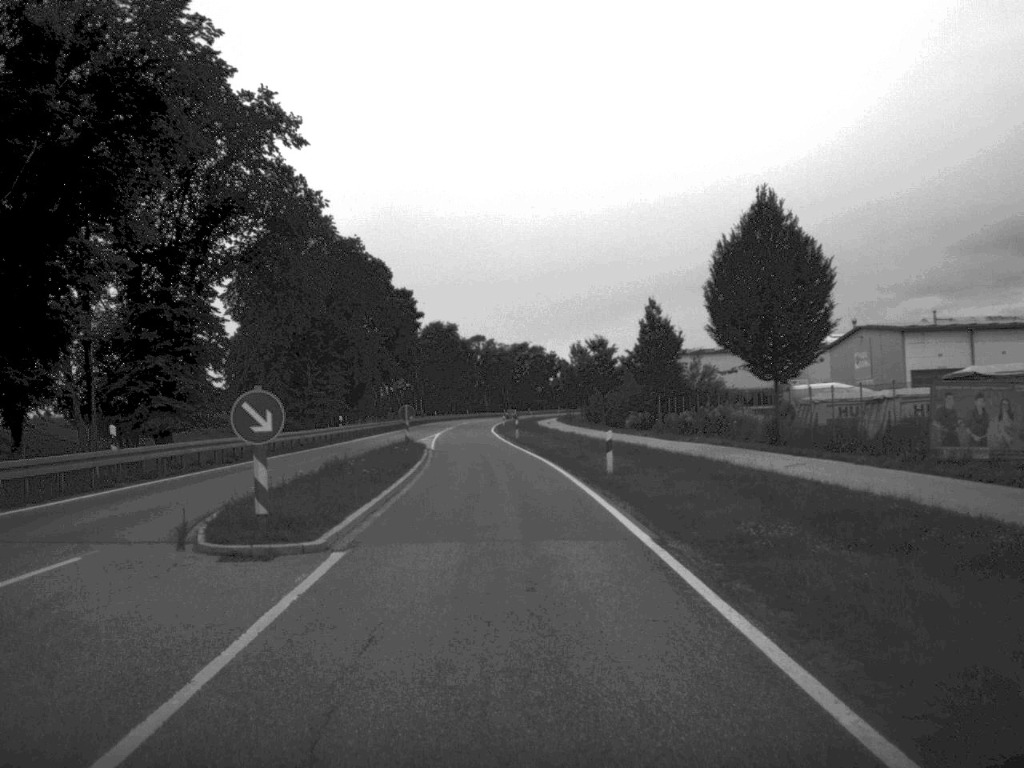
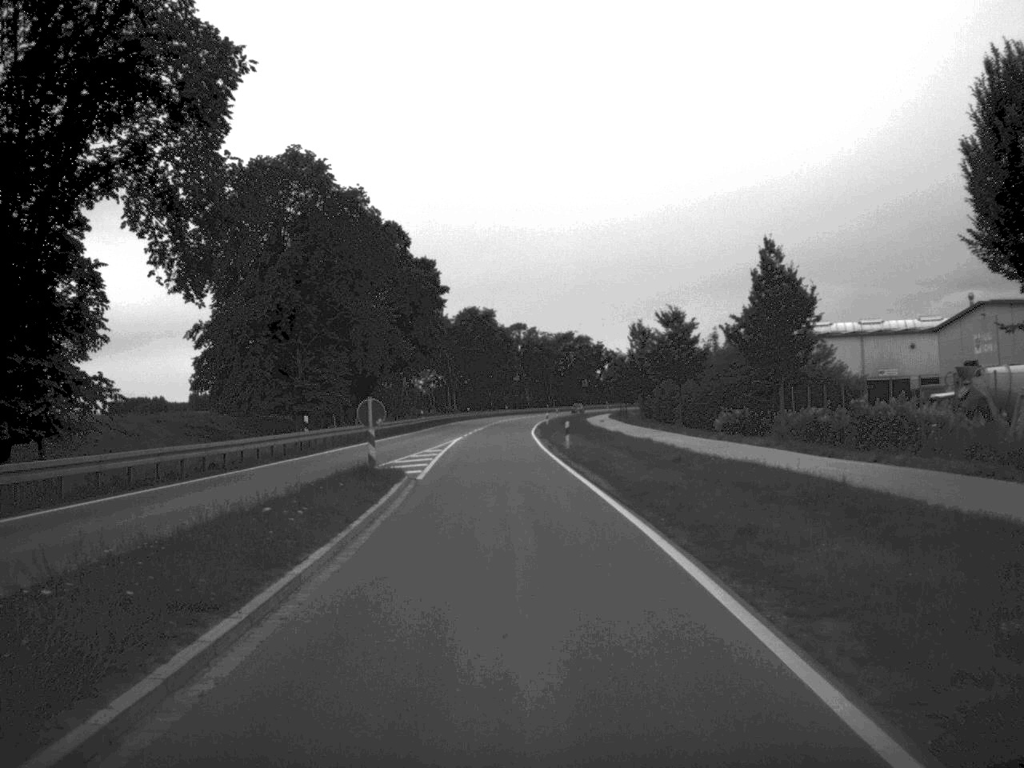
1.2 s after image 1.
(-0.4, +22.2) m; -2°
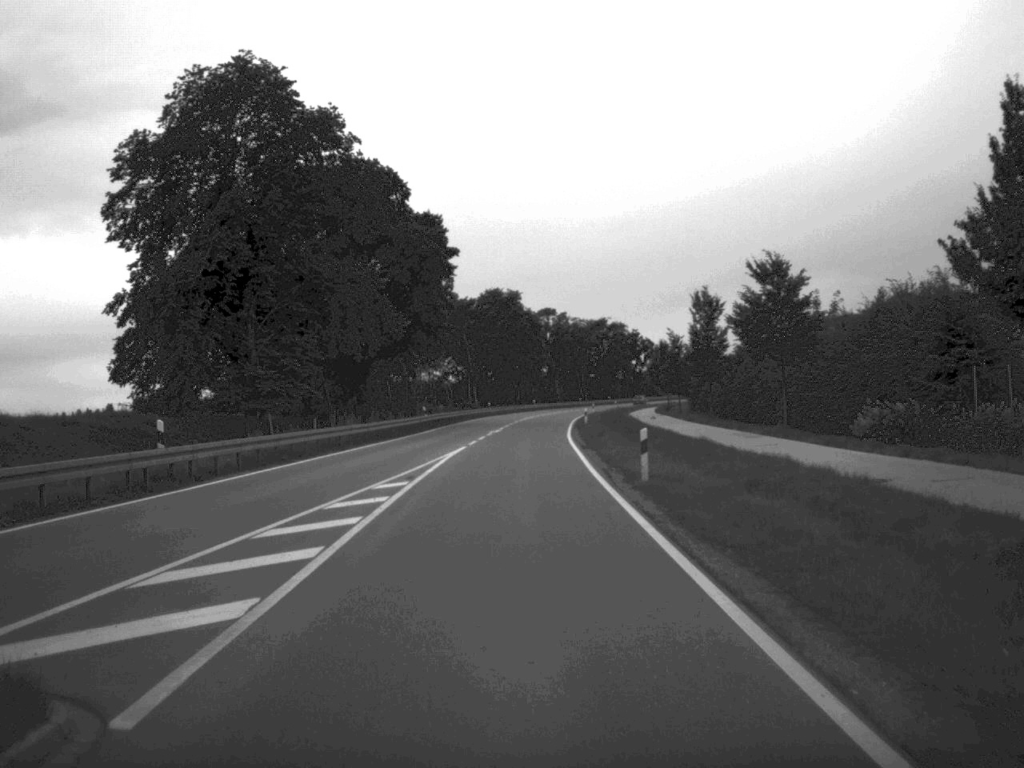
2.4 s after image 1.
(-0.2, +21.2) m; -1°
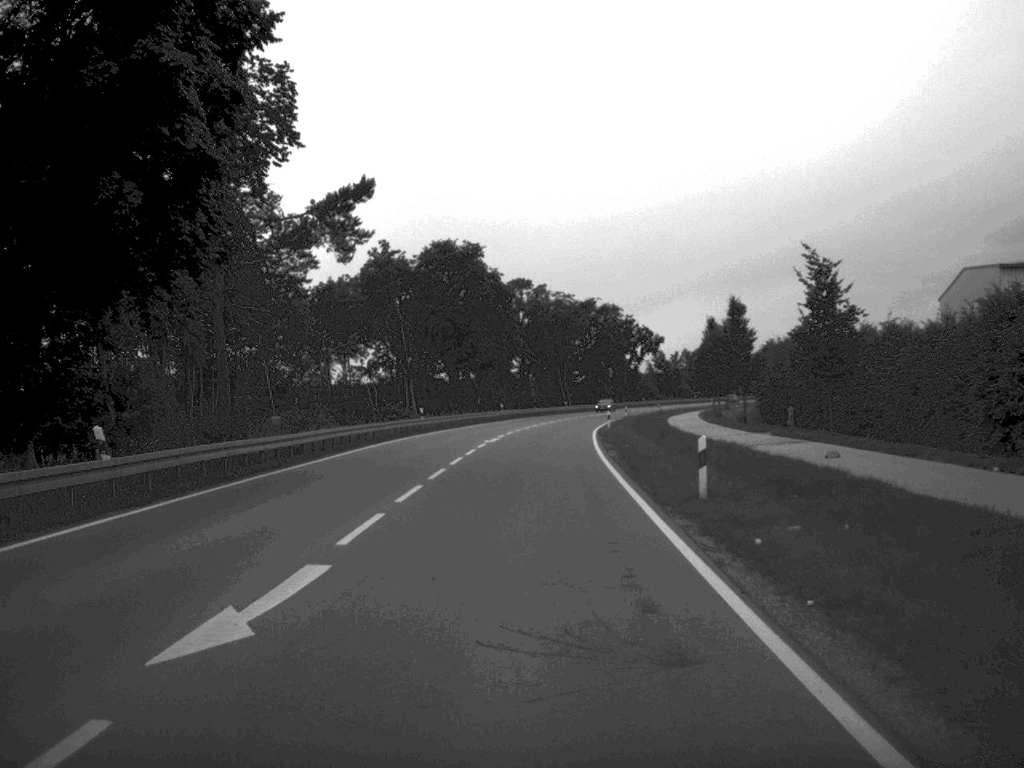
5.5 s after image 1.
(+0.2, +54.0) m; +1°
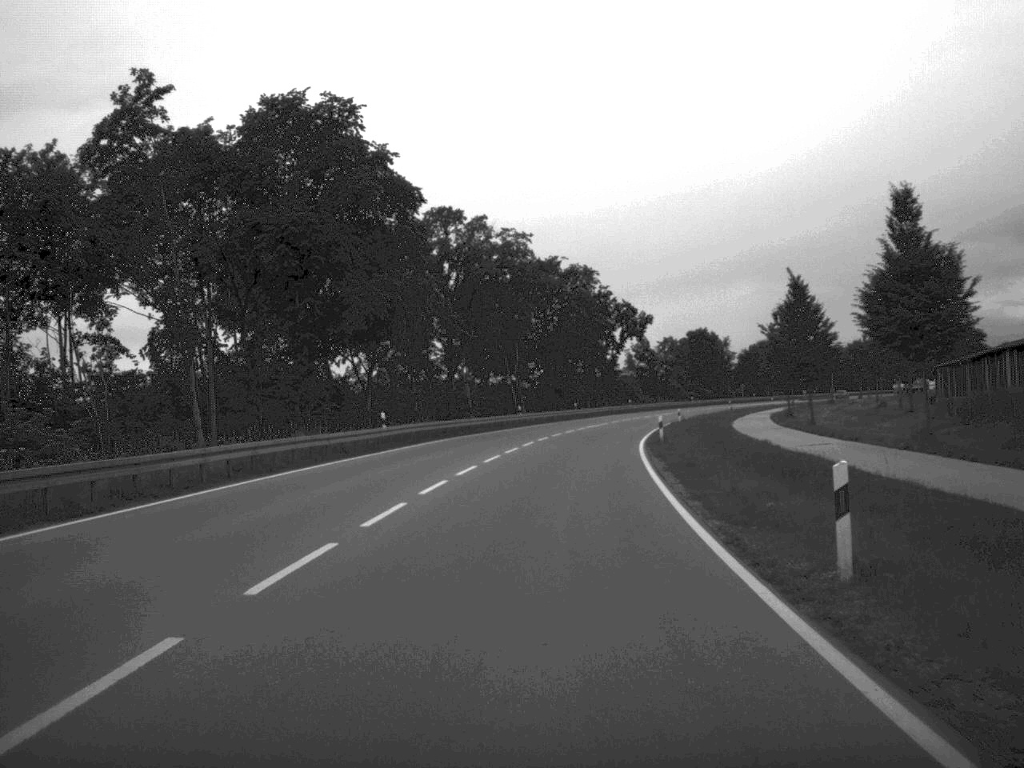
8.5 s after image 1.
(+1.1, +56.8) m; +2°
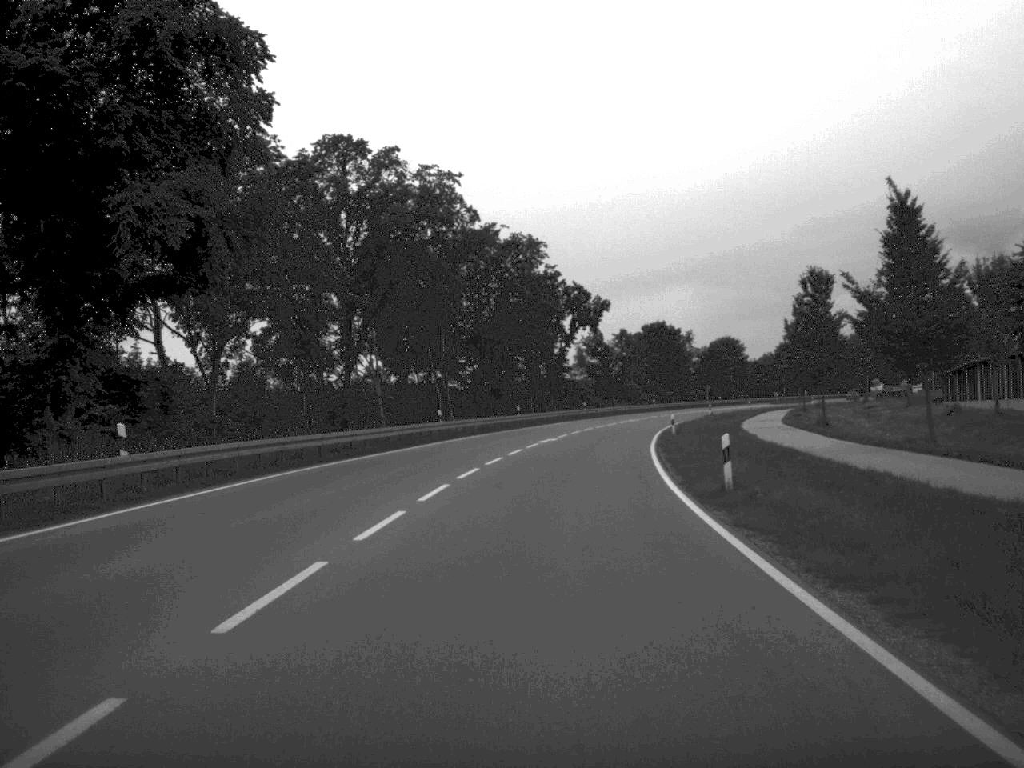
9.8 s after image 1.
(+0.5, +25.3) m; +3°
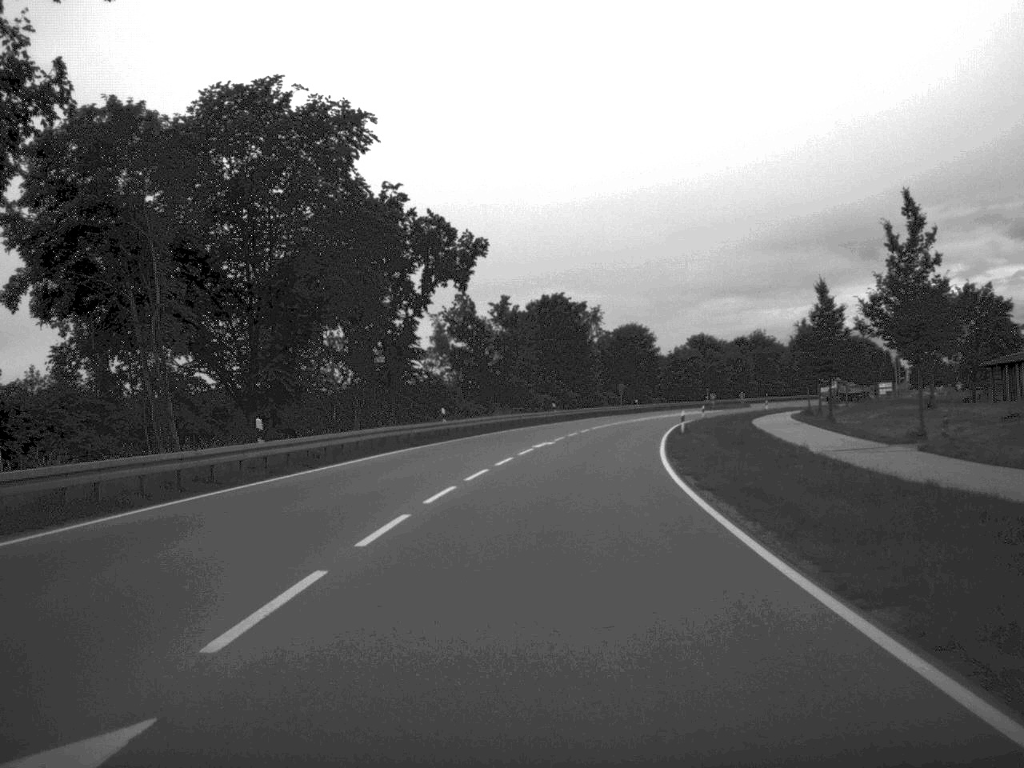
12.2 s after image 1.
(+2.4, +47.7) m; +6°
